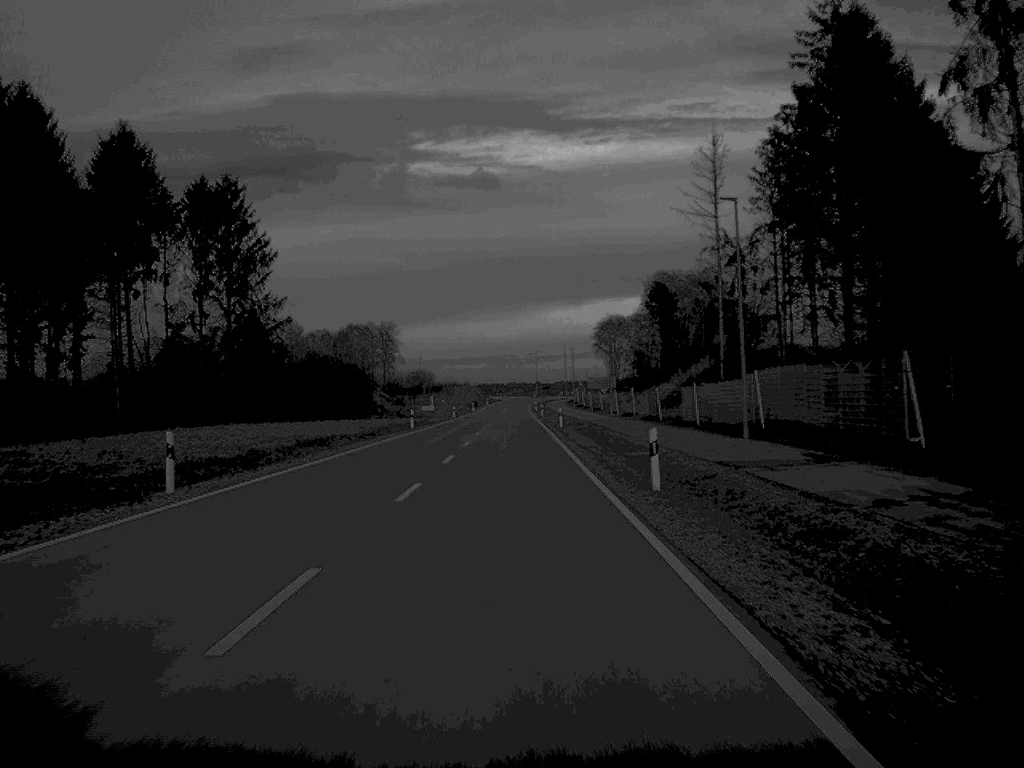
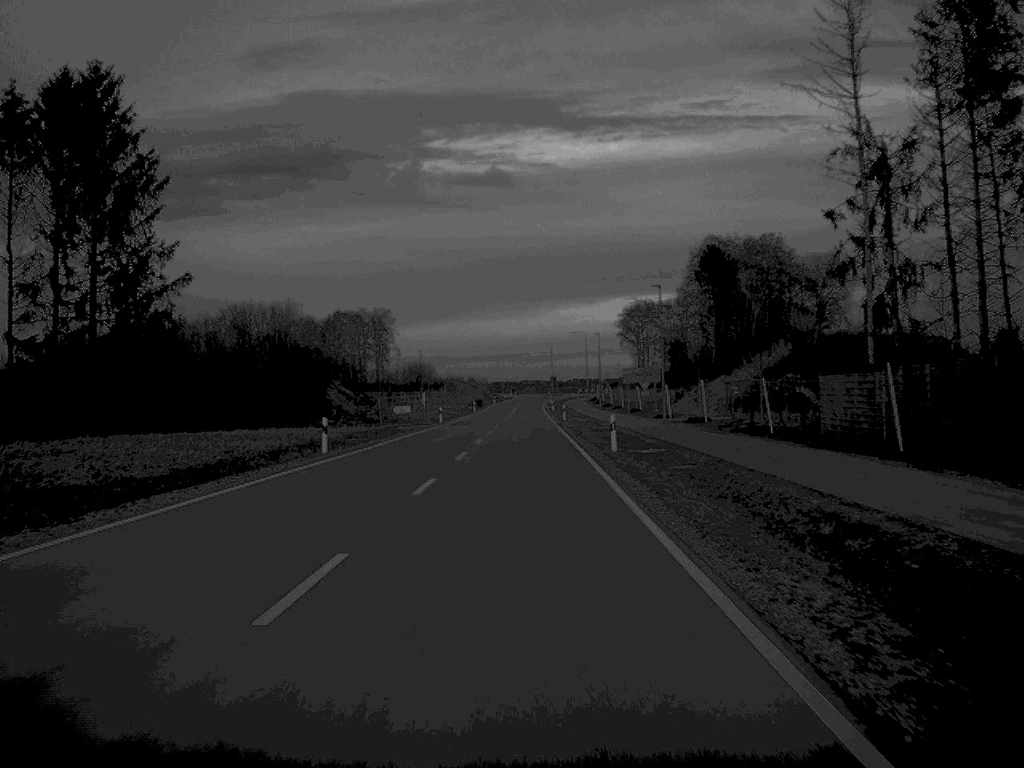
(-0.2, +34.7) m; -1°
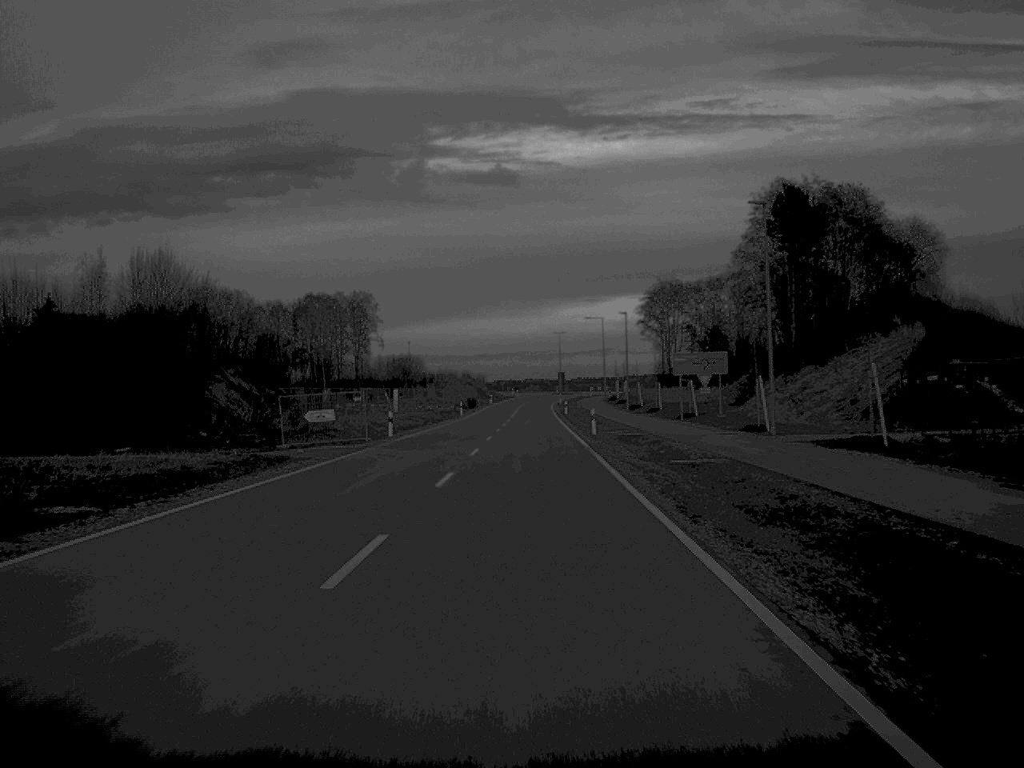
(0.0, +33.9) m; 0°
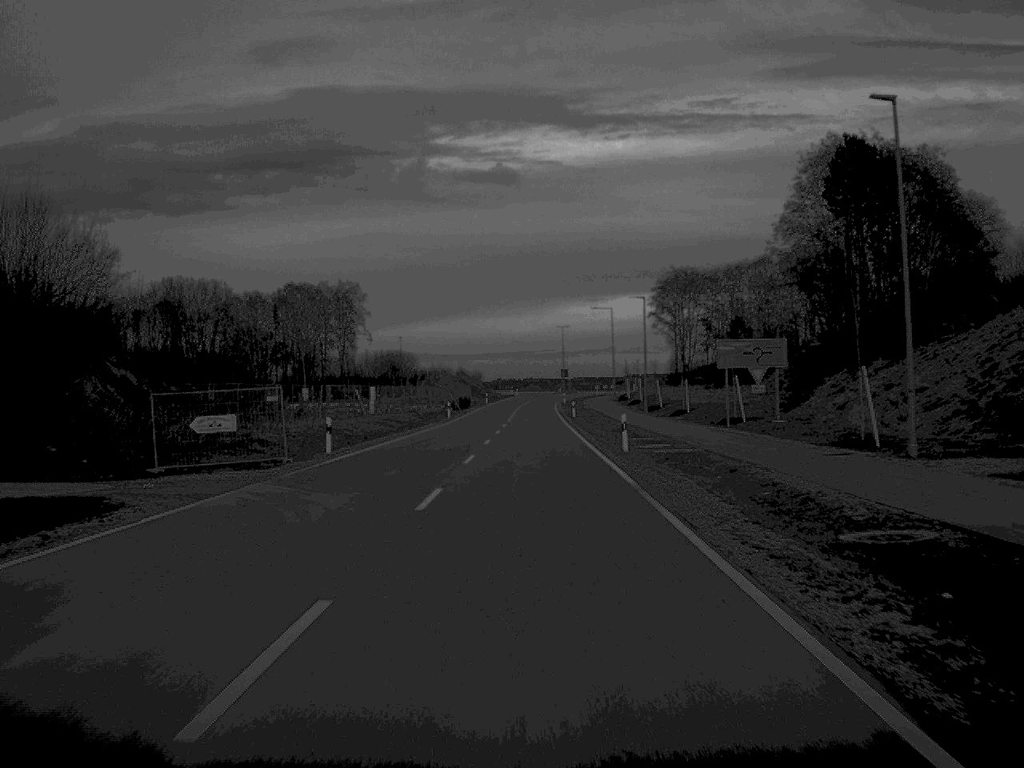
(0.0, +16.6) m; 0°
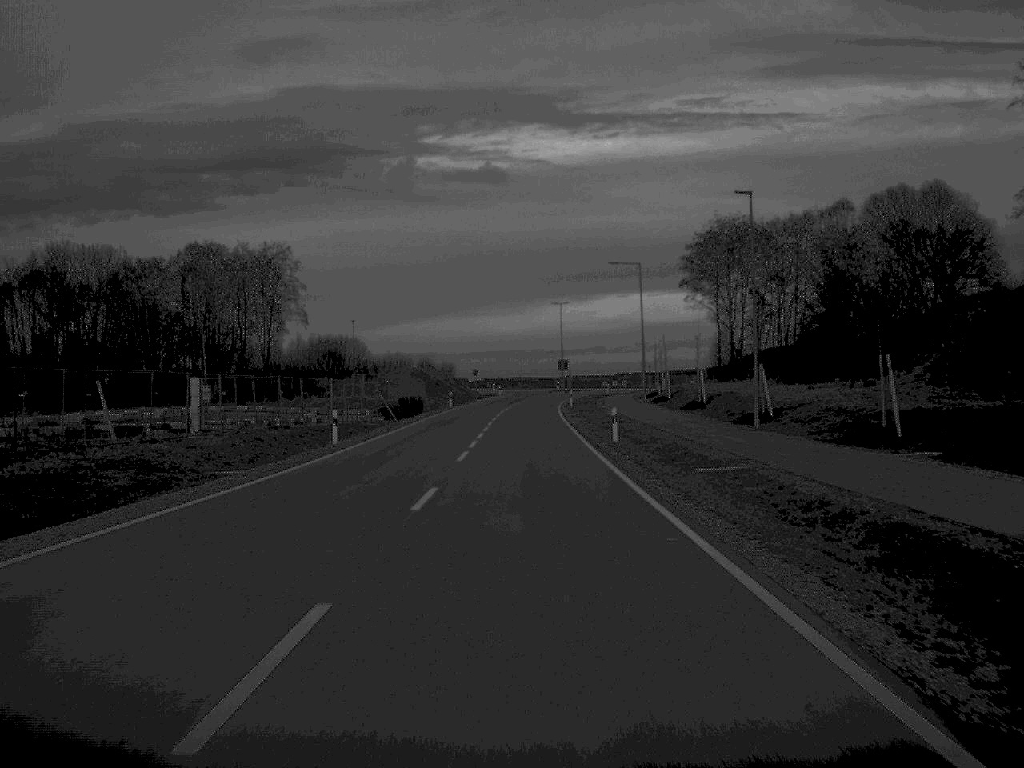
(+0.2, +47.6) m; +1°
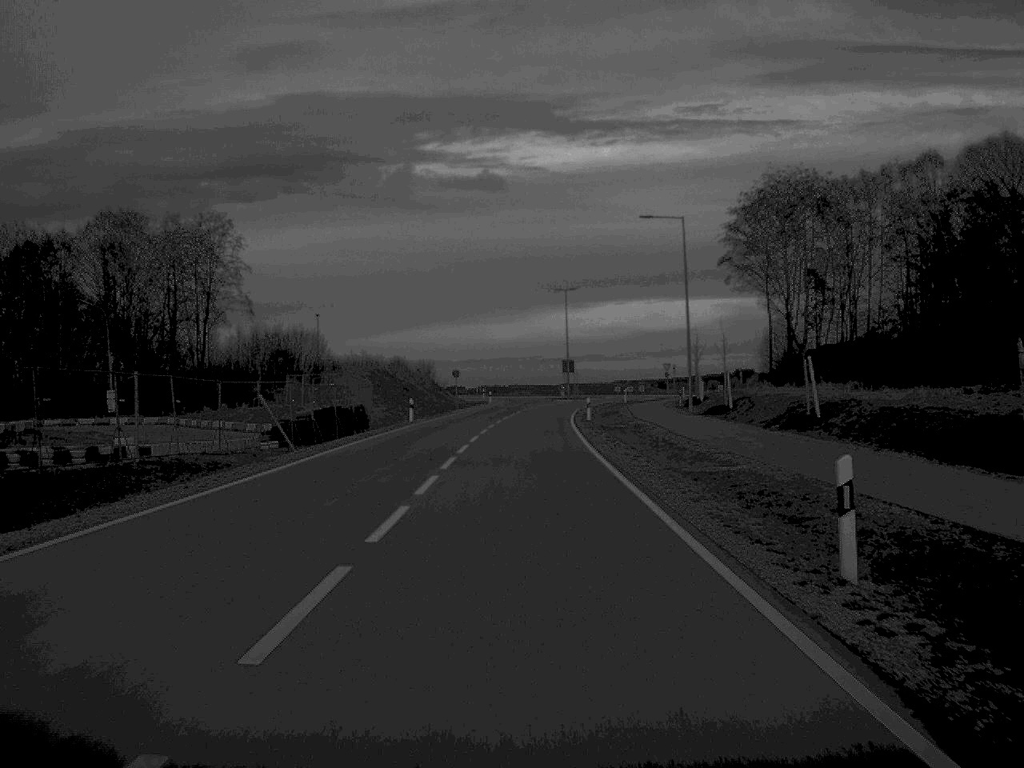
(+0.1, +27.8) m; 0°
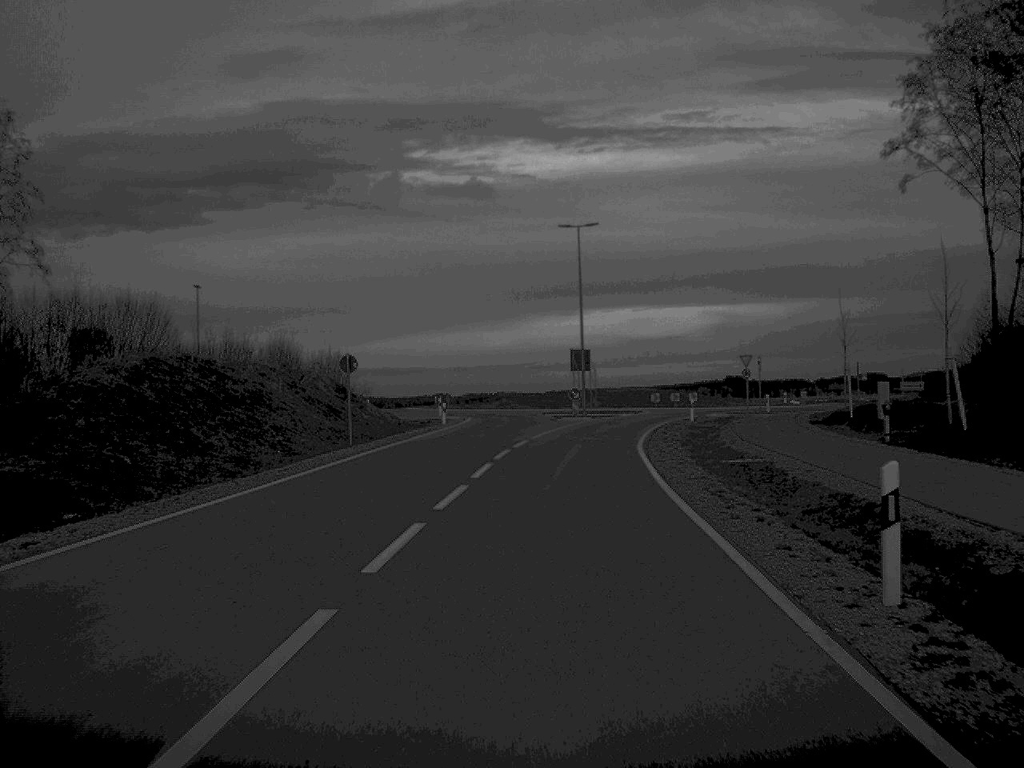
(+0.2, +50.0) m; +1°
